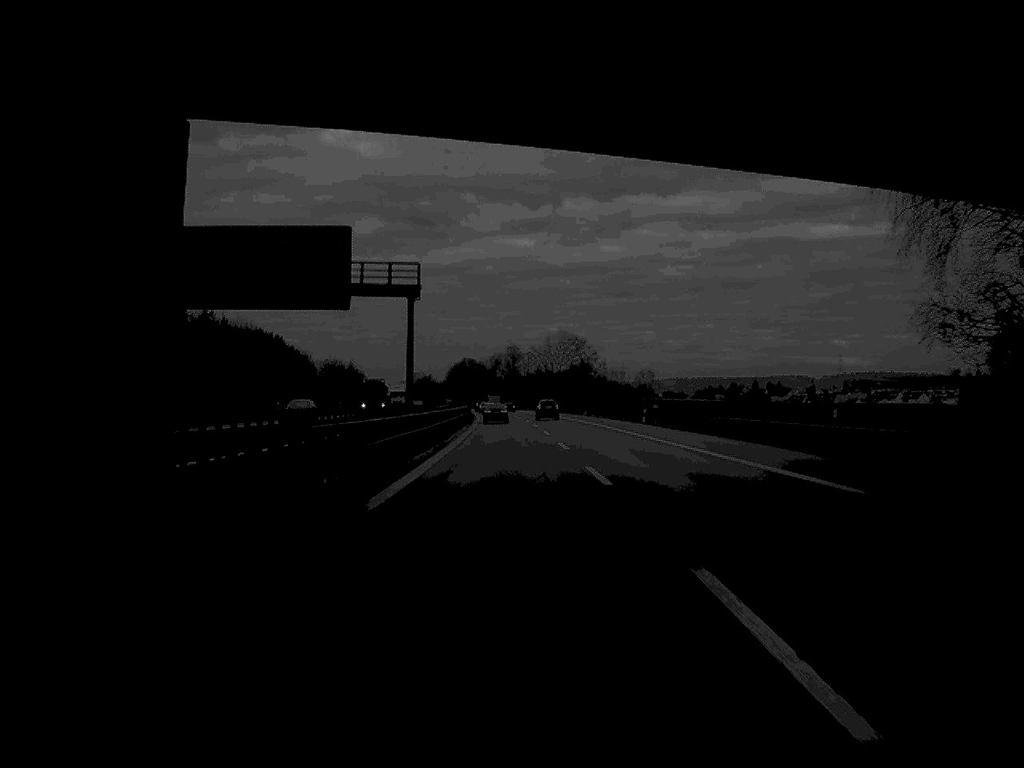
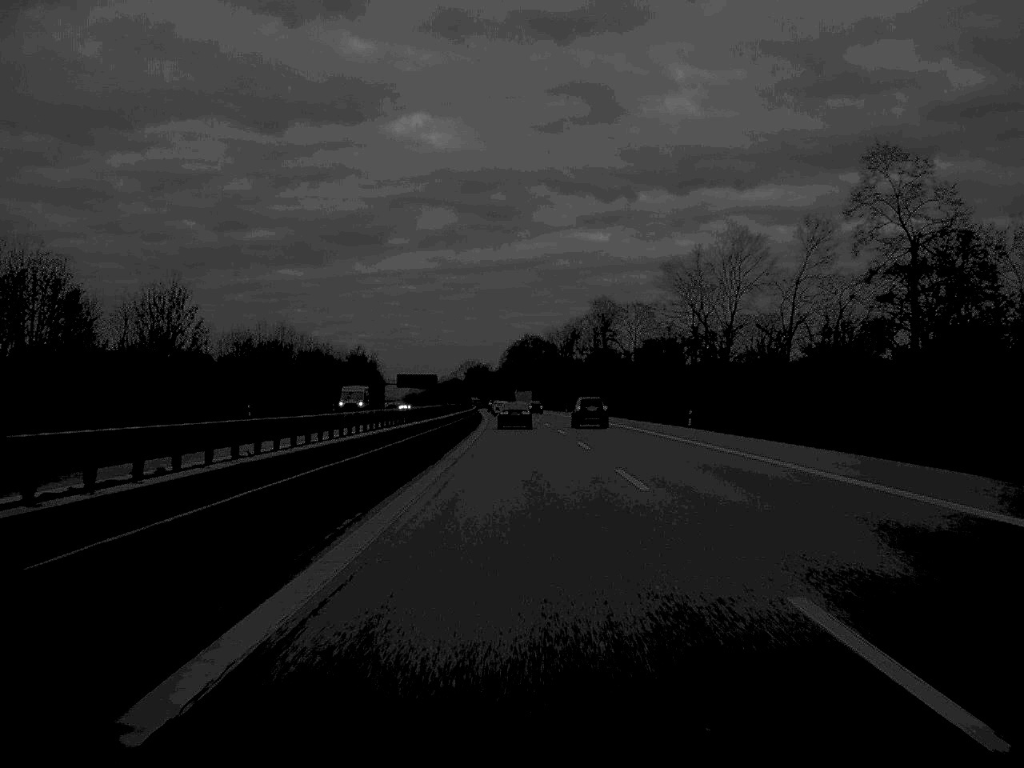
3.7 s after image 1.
(-4.6, +162.6) m; -3°
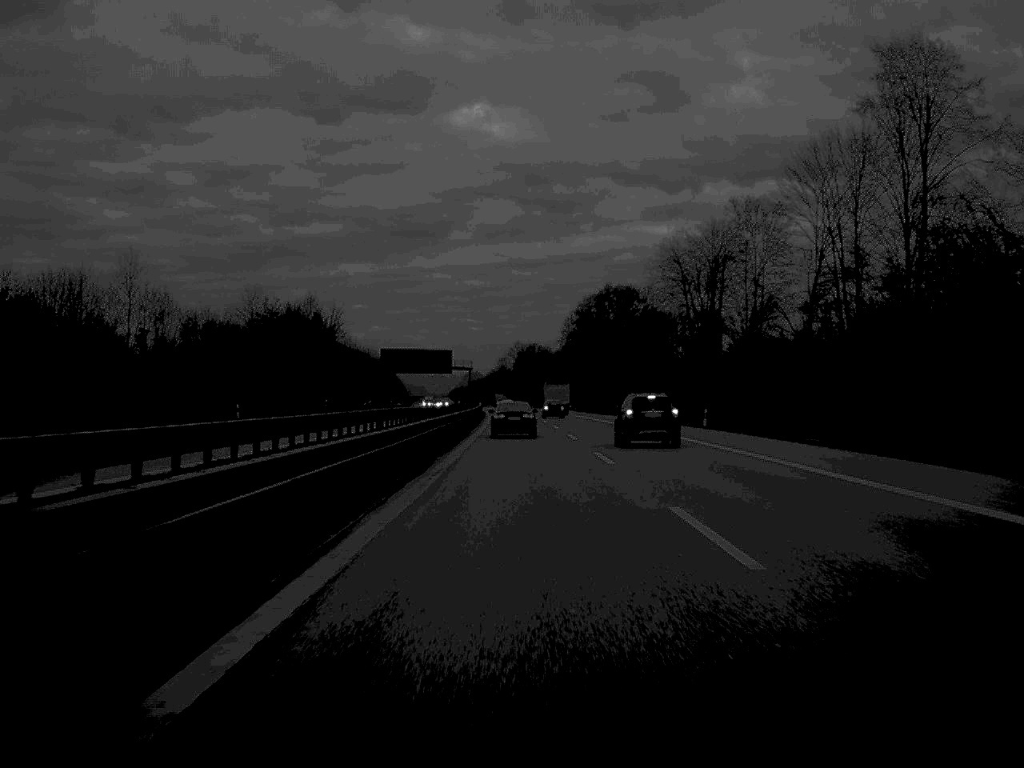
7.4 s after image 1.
(-3.5, +153.1) m; -3°
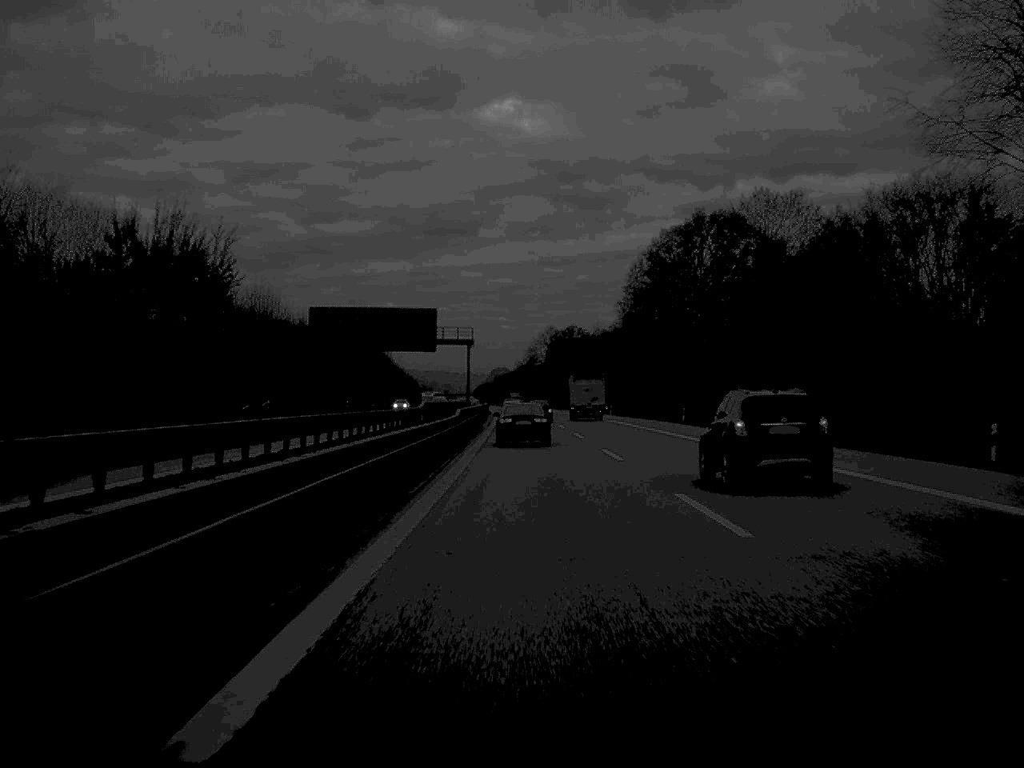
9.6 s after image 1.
(-1.1, +87.3) m; -1°
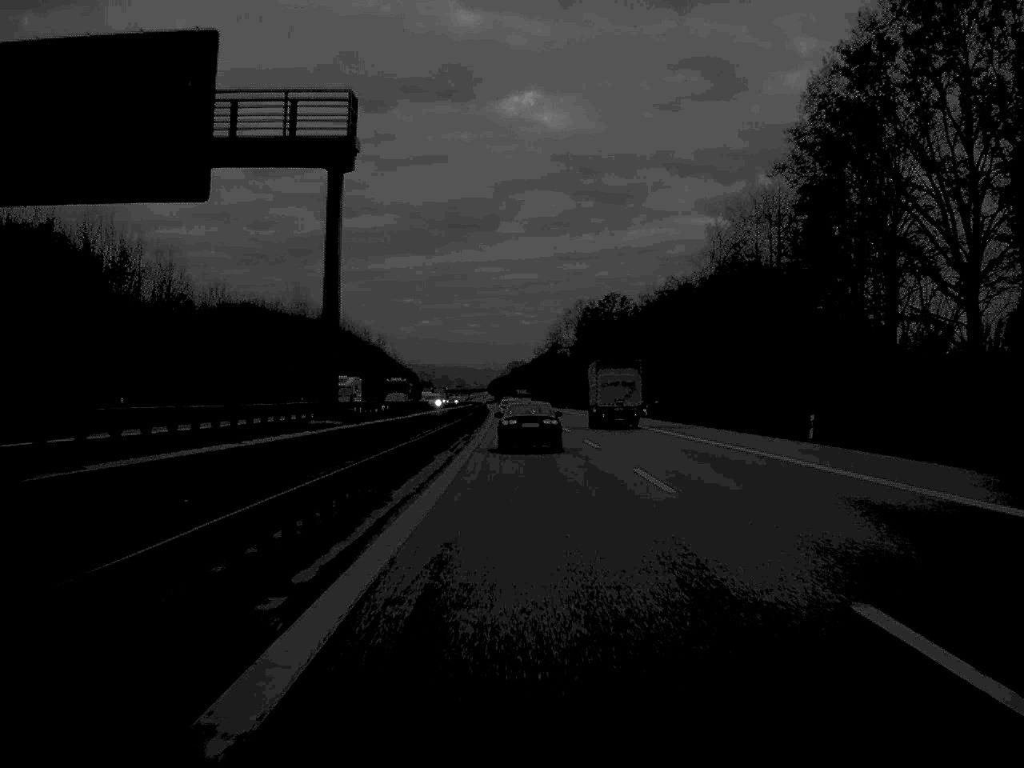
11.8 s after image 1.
(-0.6, +82.4) m; -1°
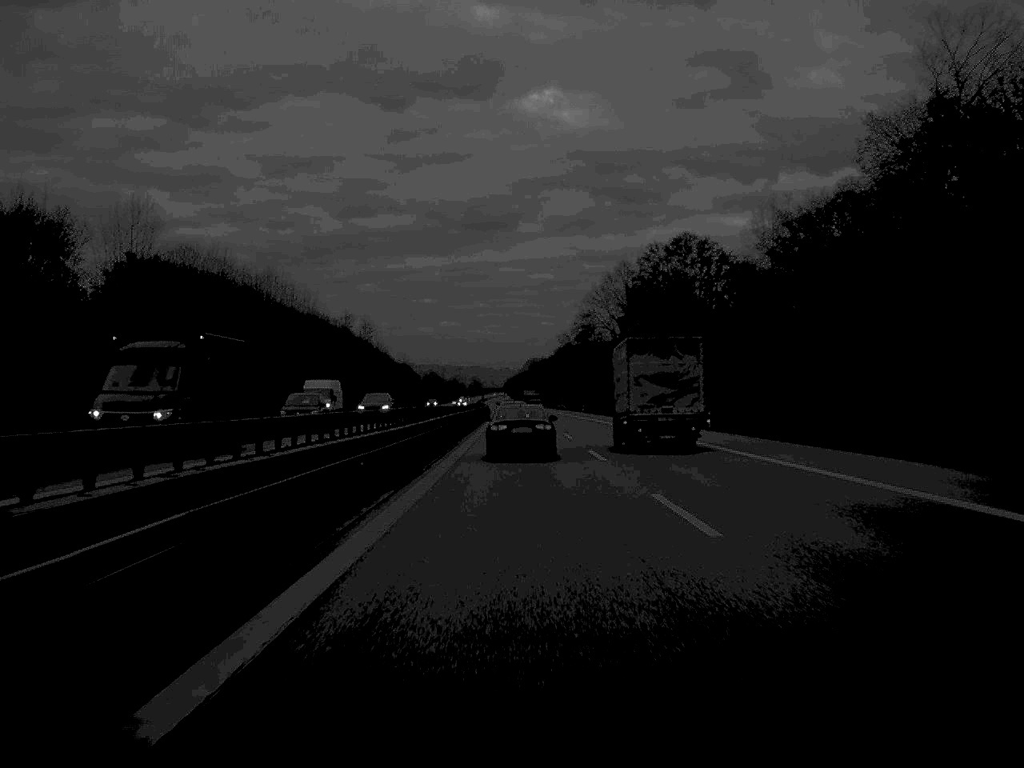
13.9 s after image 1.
(-0.5, +78.5) m; -1°
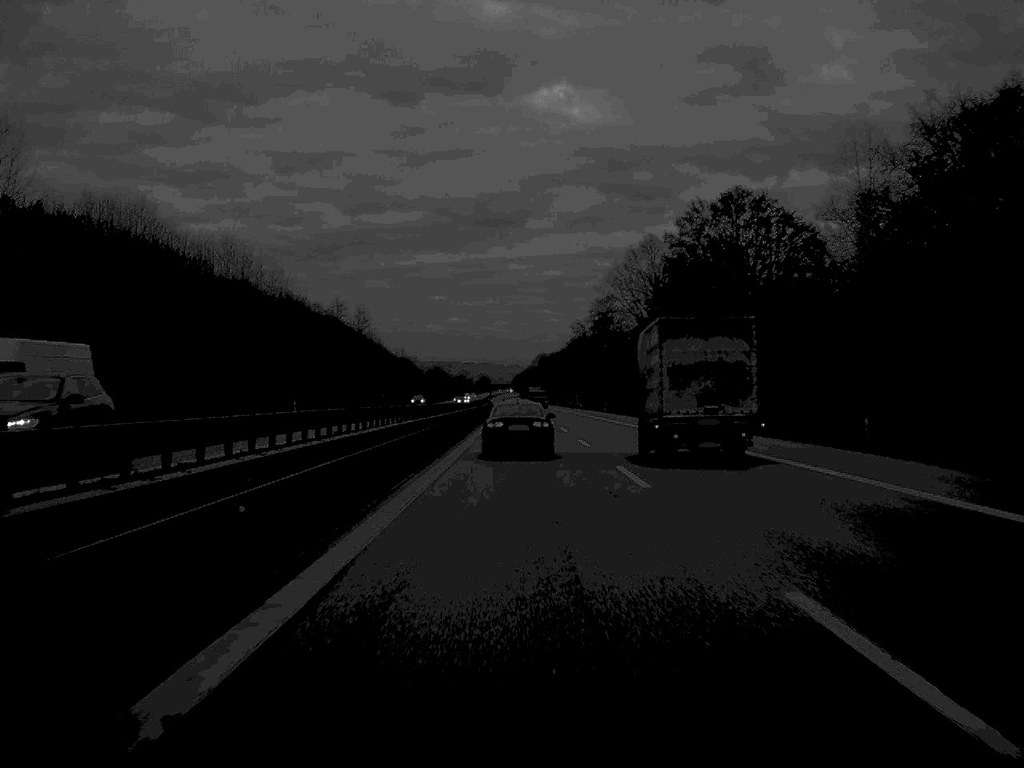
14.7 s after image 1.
(-0.1, +28.0) m; 0°
